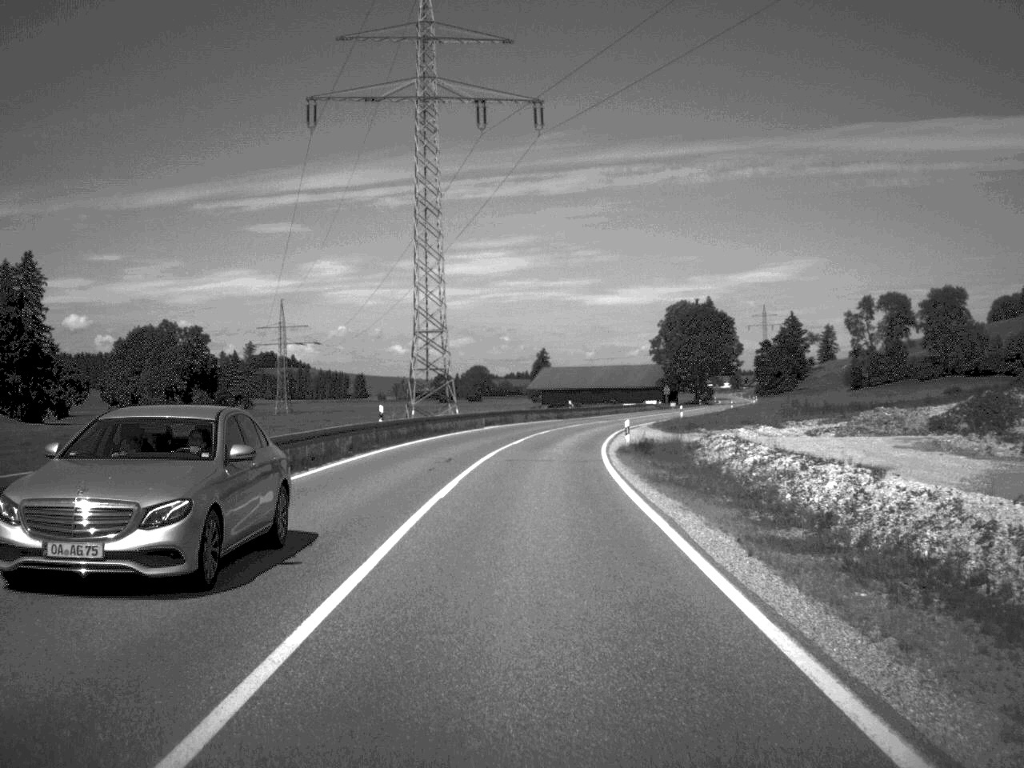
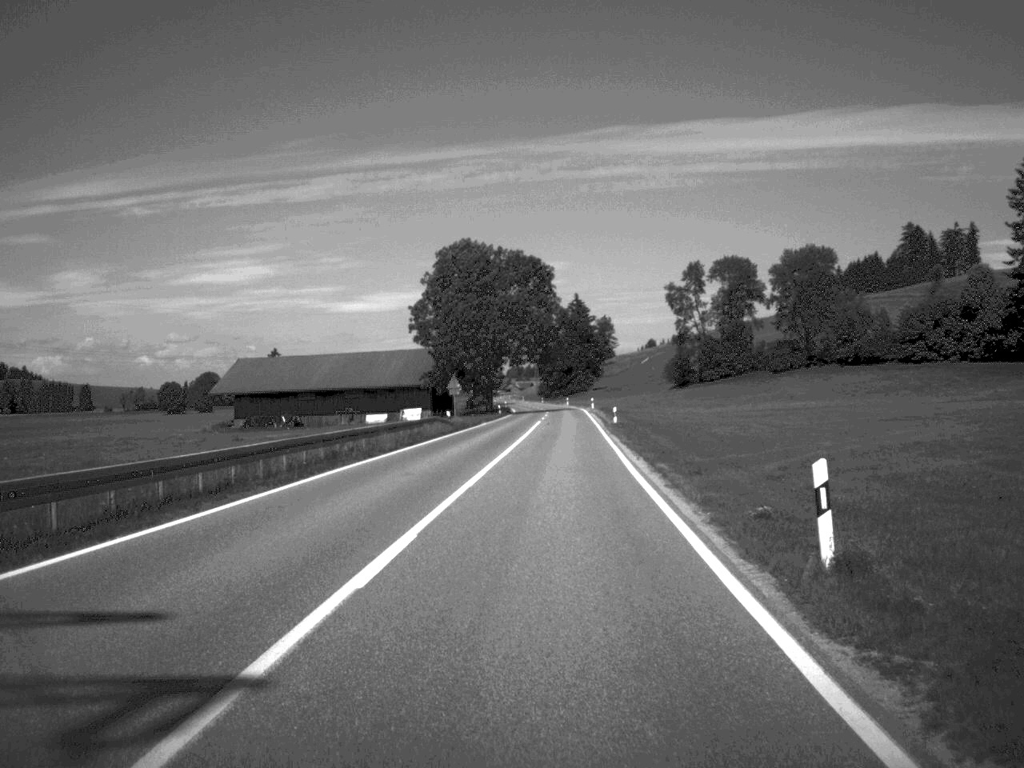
(+6.3, +78.9) m; +11°
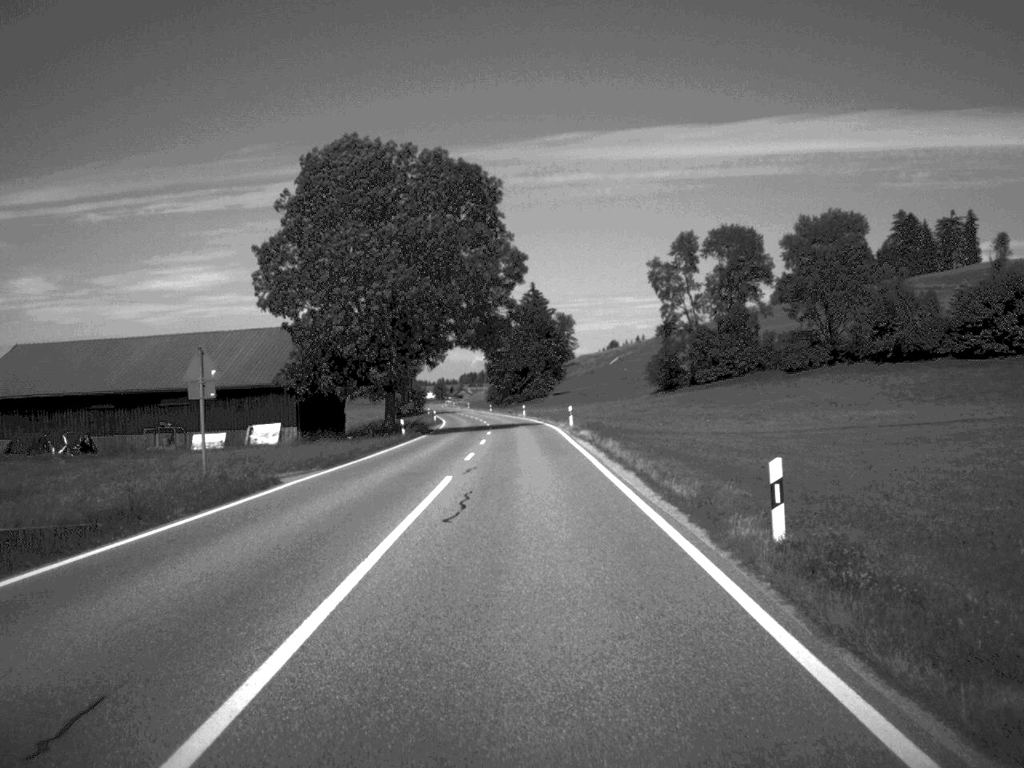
(+1.2, +48.4) m; +2°
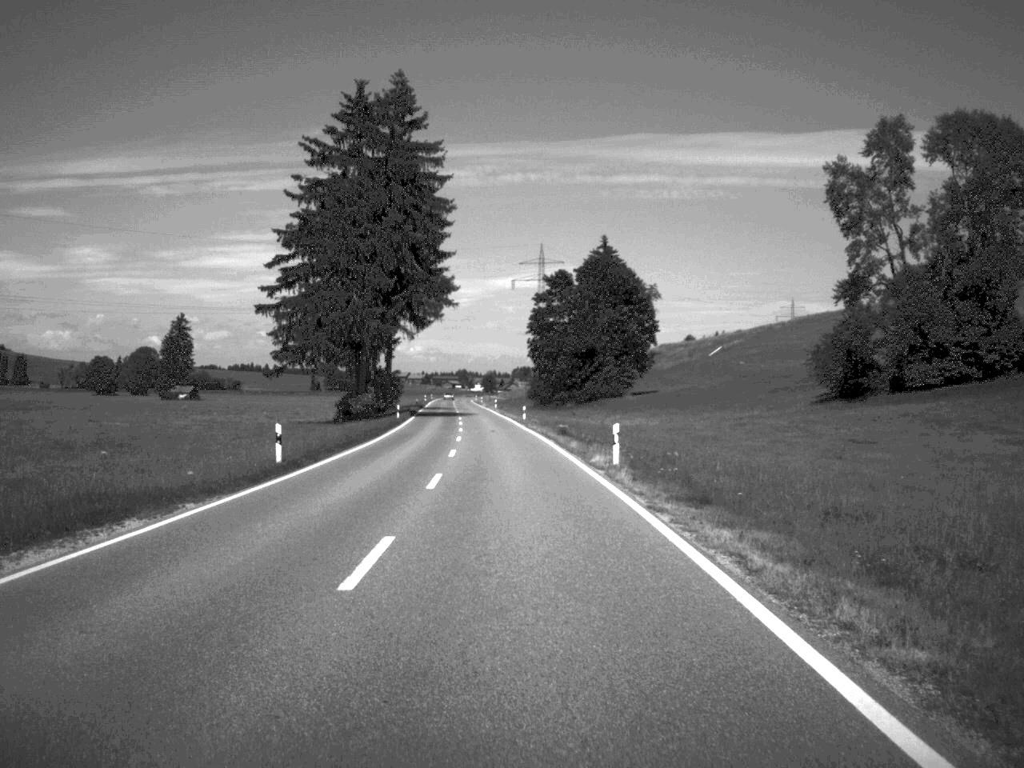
(-1.2, +80.6) m; -3°
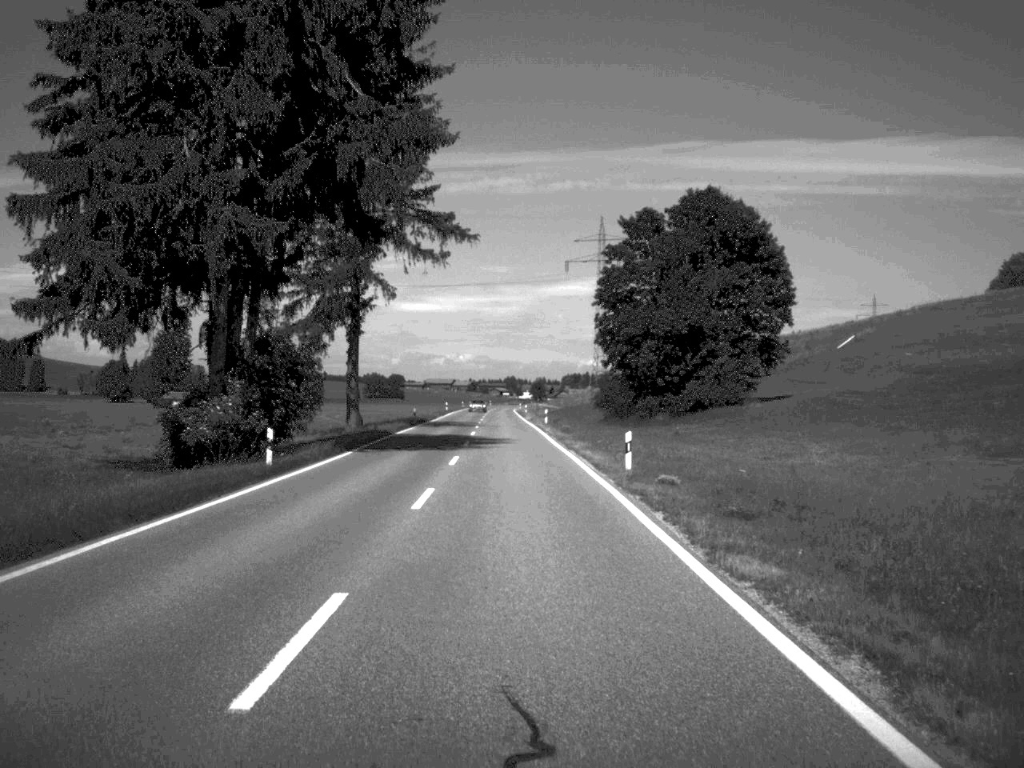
(-1.2, +51.0) m; -2°
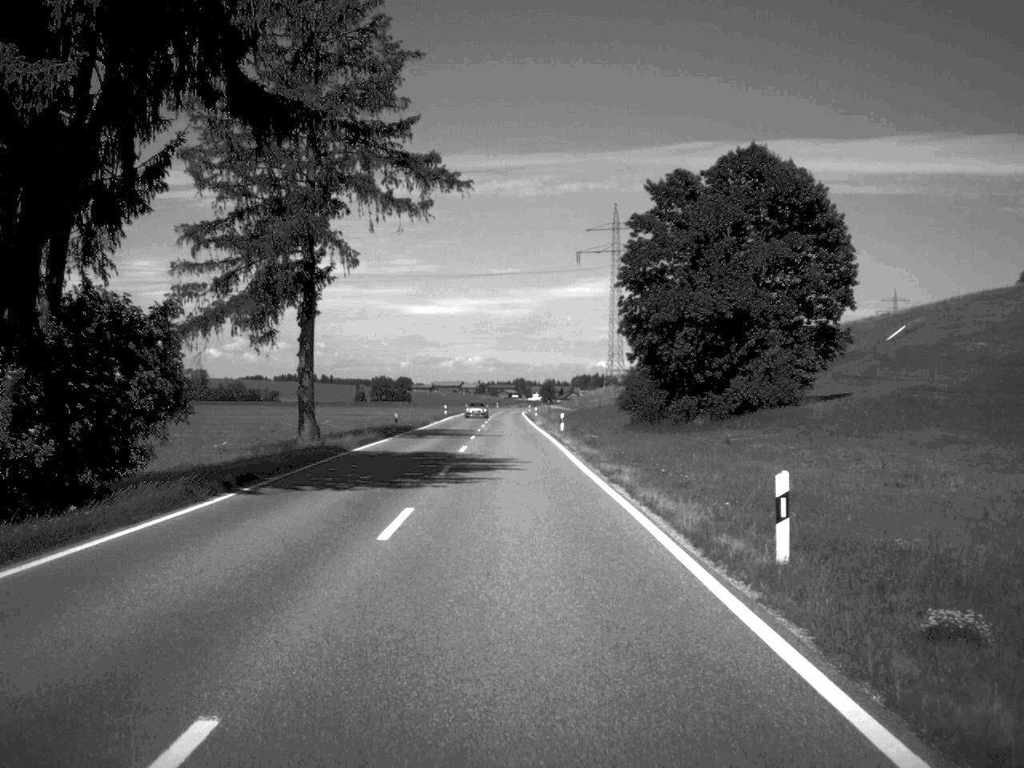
(-0.1, +15.9) m; 0°
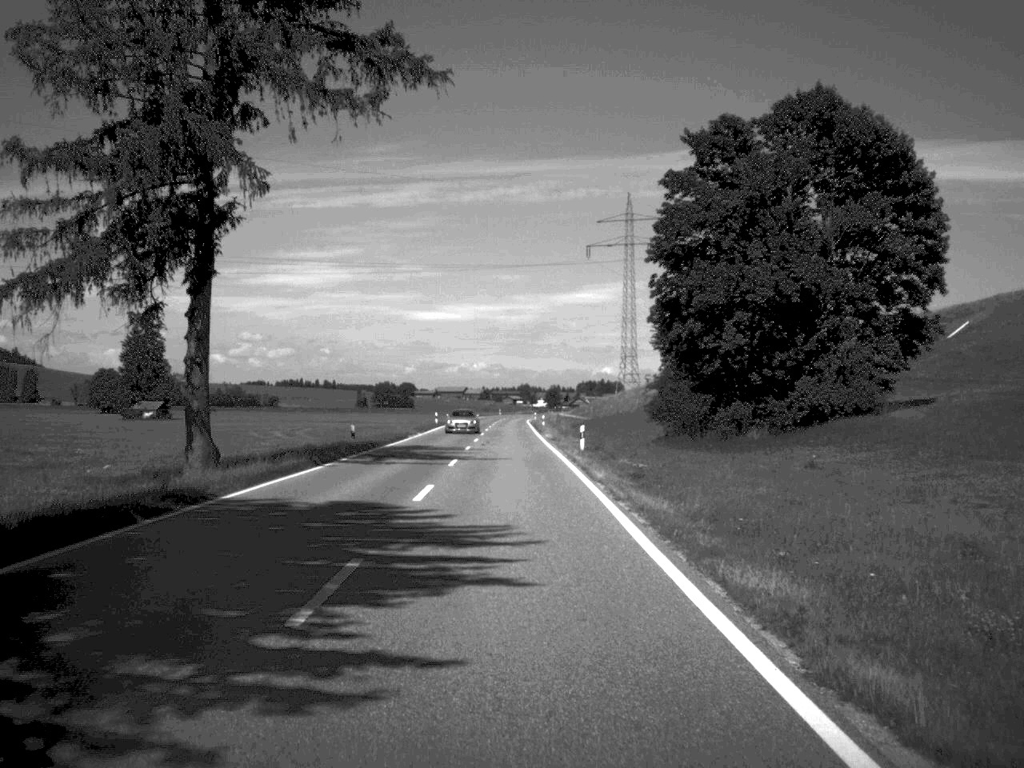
(0.0, +16.8) m; 0°
